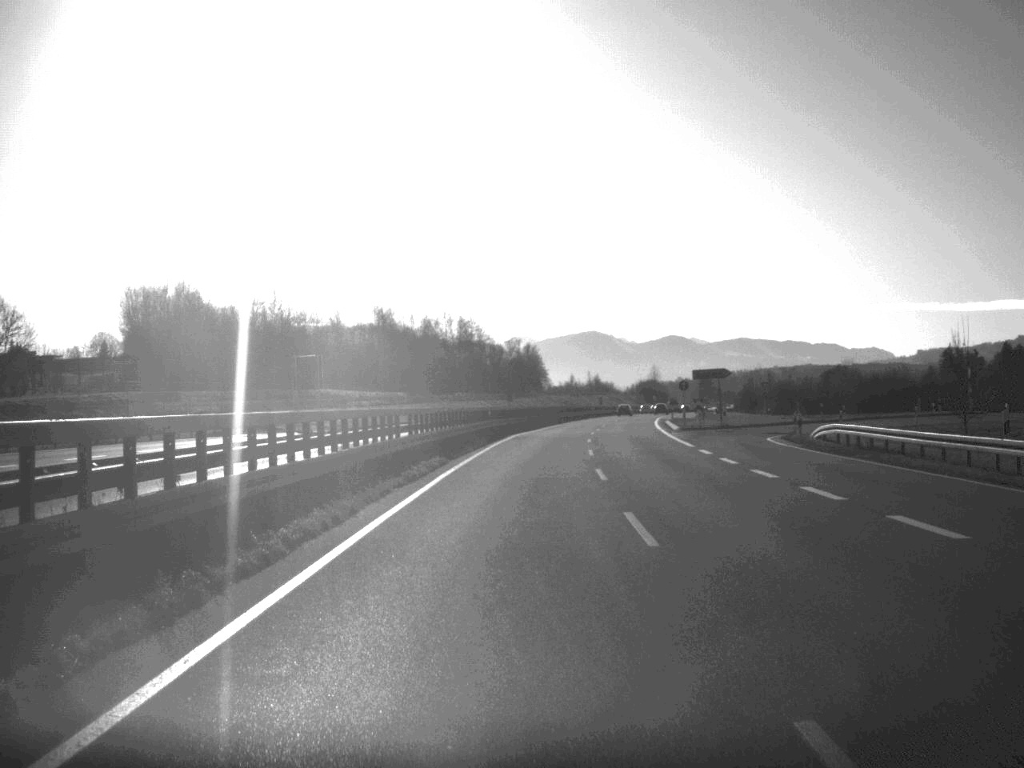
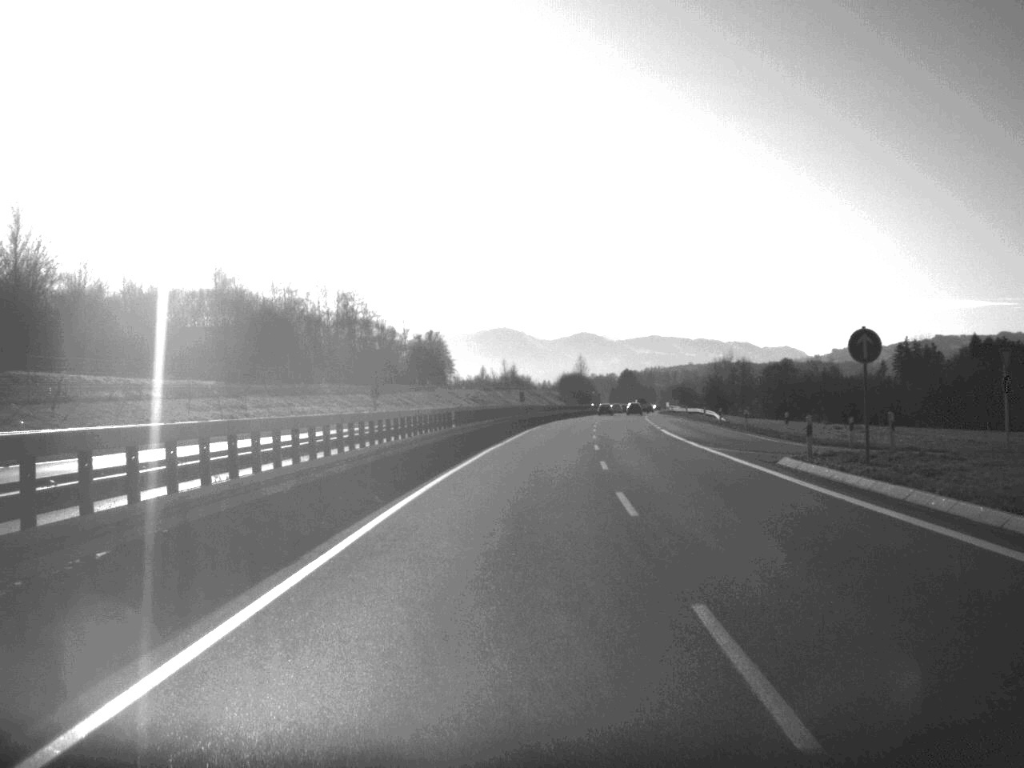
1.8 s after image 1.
(+2.4, +66.0) m; +4°
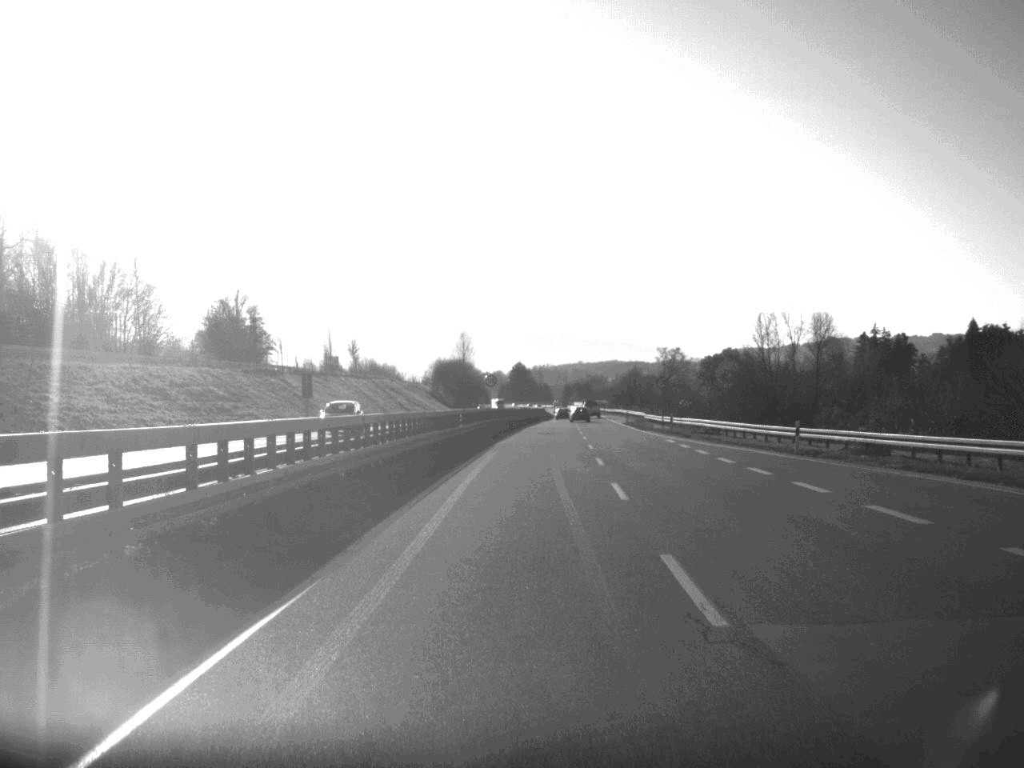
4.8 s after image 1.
(+5.5, +113.4) m; +5°
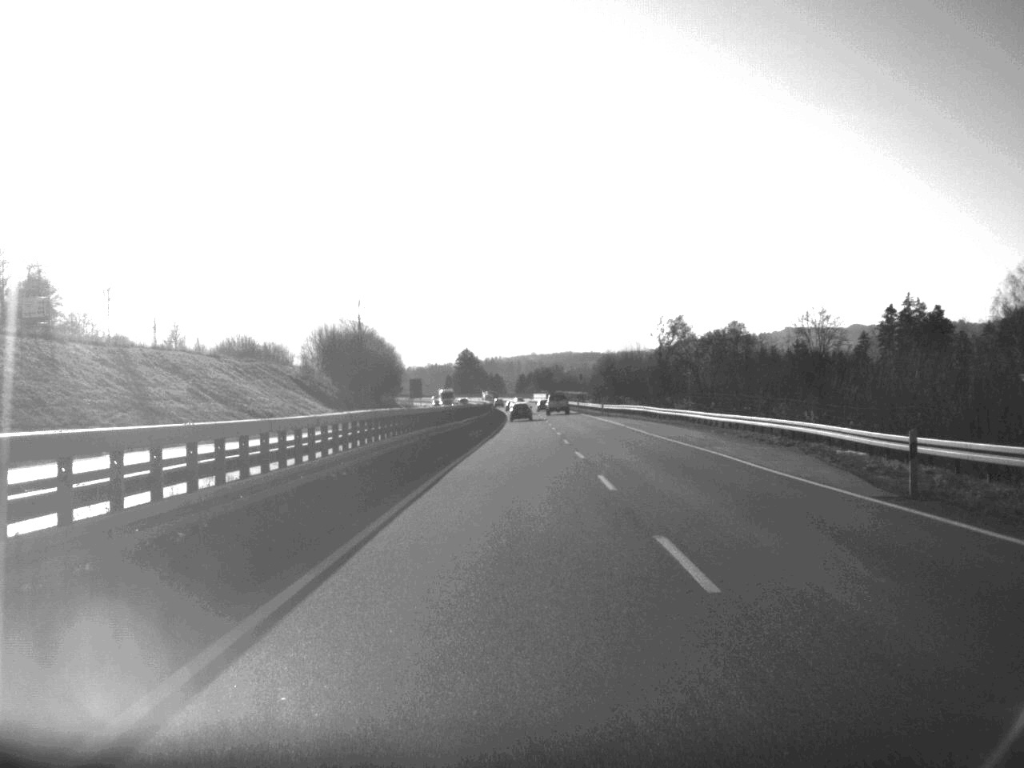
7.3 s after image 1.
(+2.1, +90.8) m; +2°
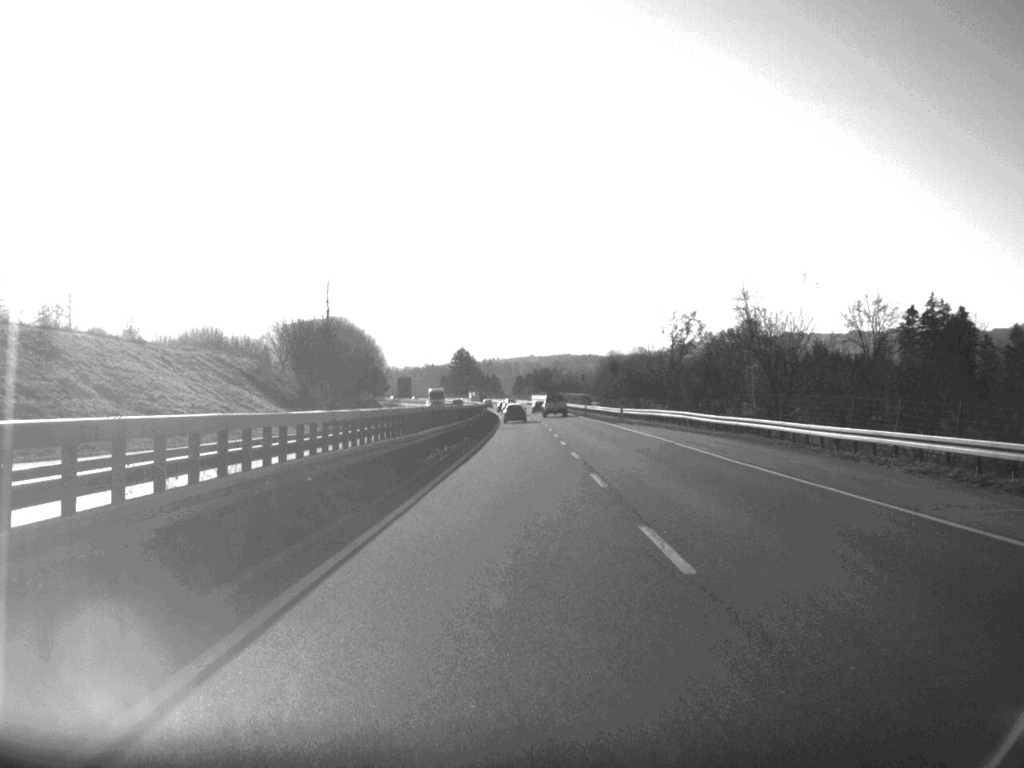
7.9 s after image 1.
(0.0, +22.4) m; 0°
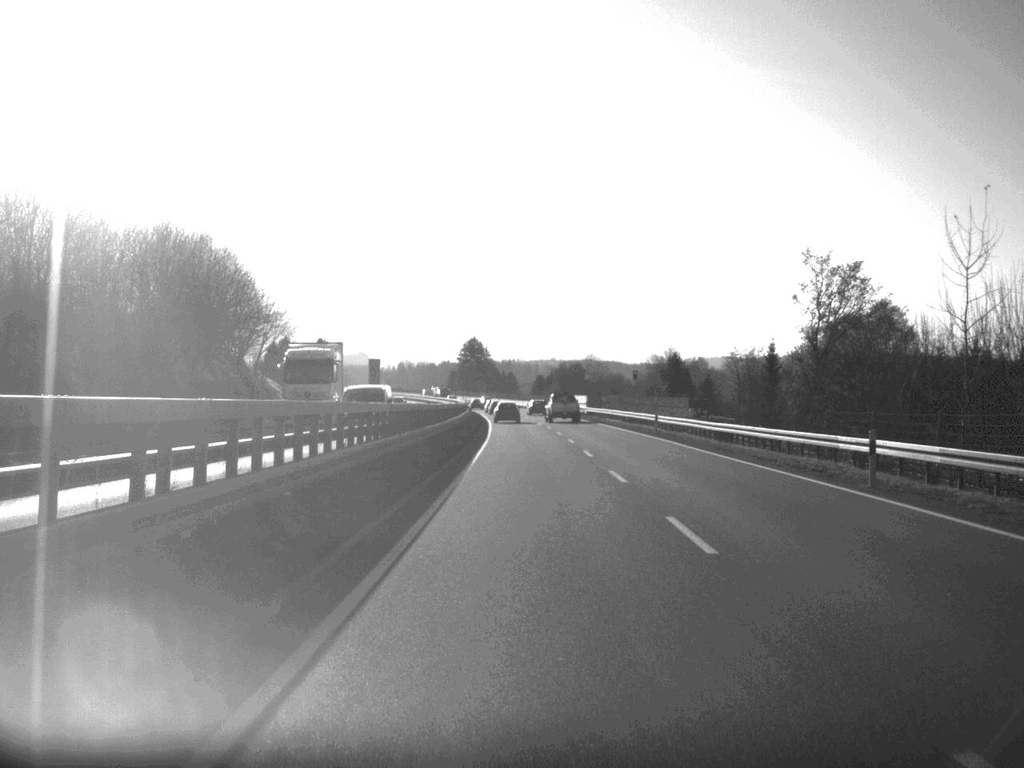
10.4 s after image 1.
(-0.6, +90.5) m; -1°
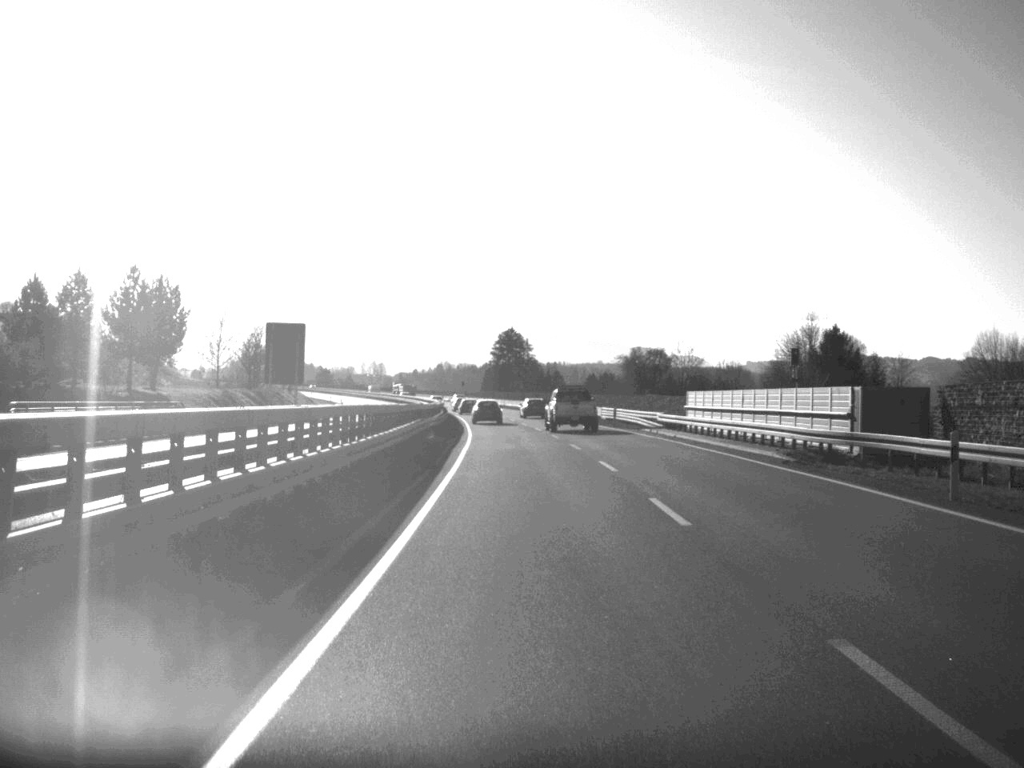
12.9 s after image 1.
(-1.2, +90.0) m; -2°
